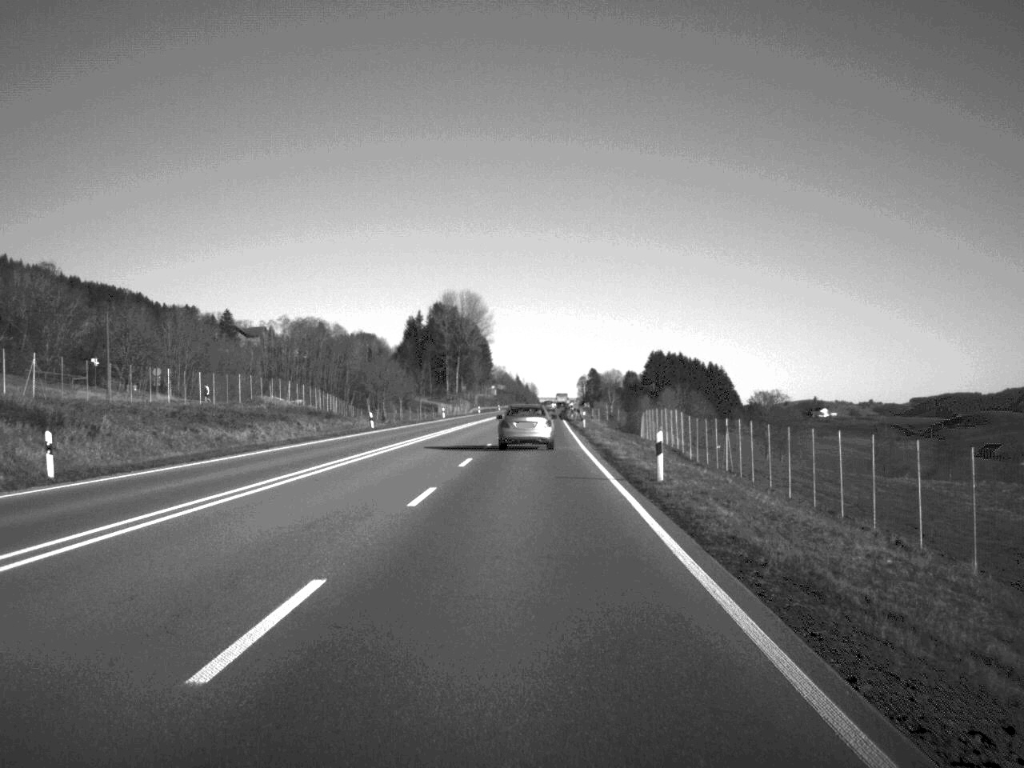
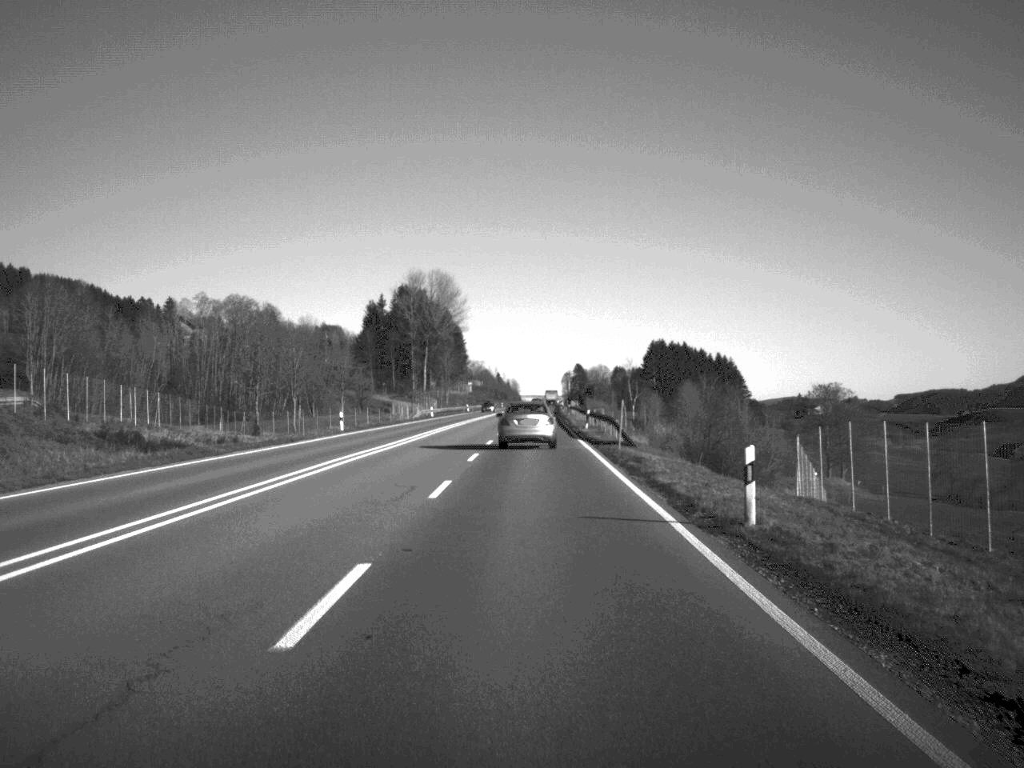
(+0.4, +58.6) m; +1°
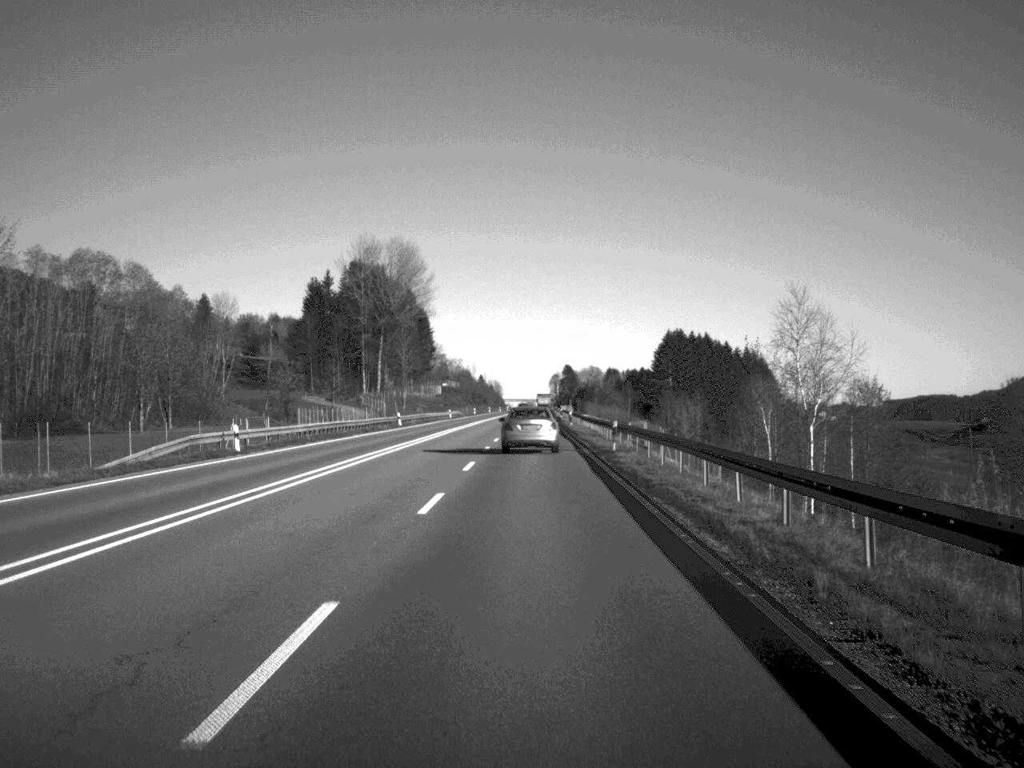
(+0.4, +73.8) m; +1°
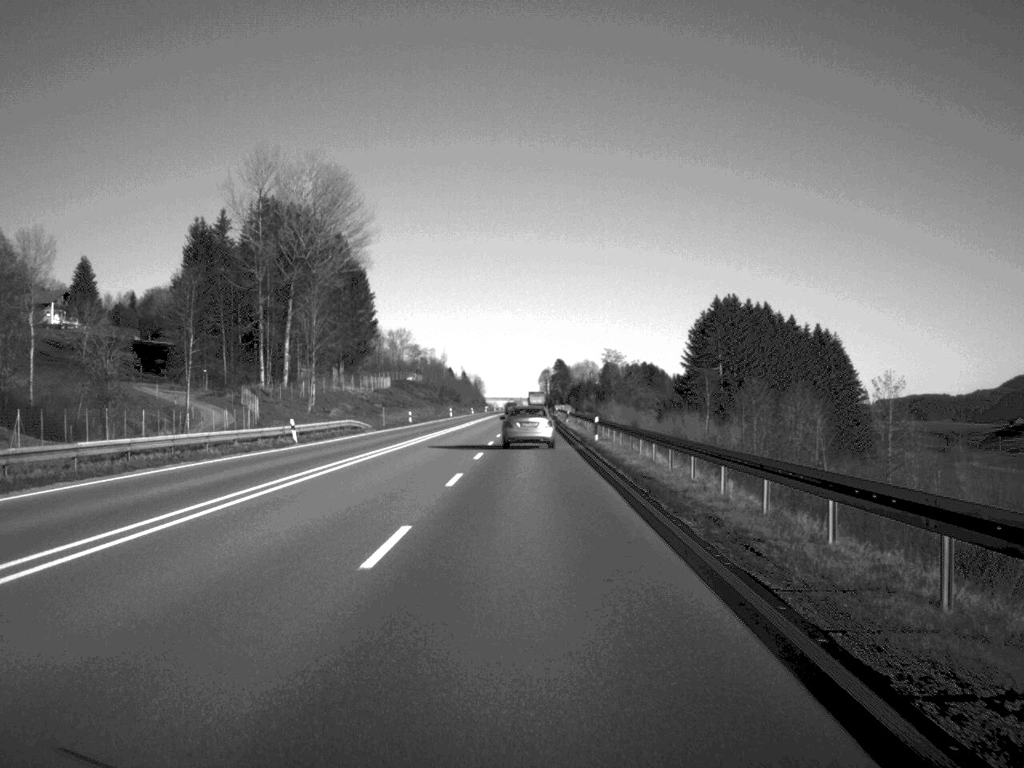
(+0.5, +89.8) m; +1°
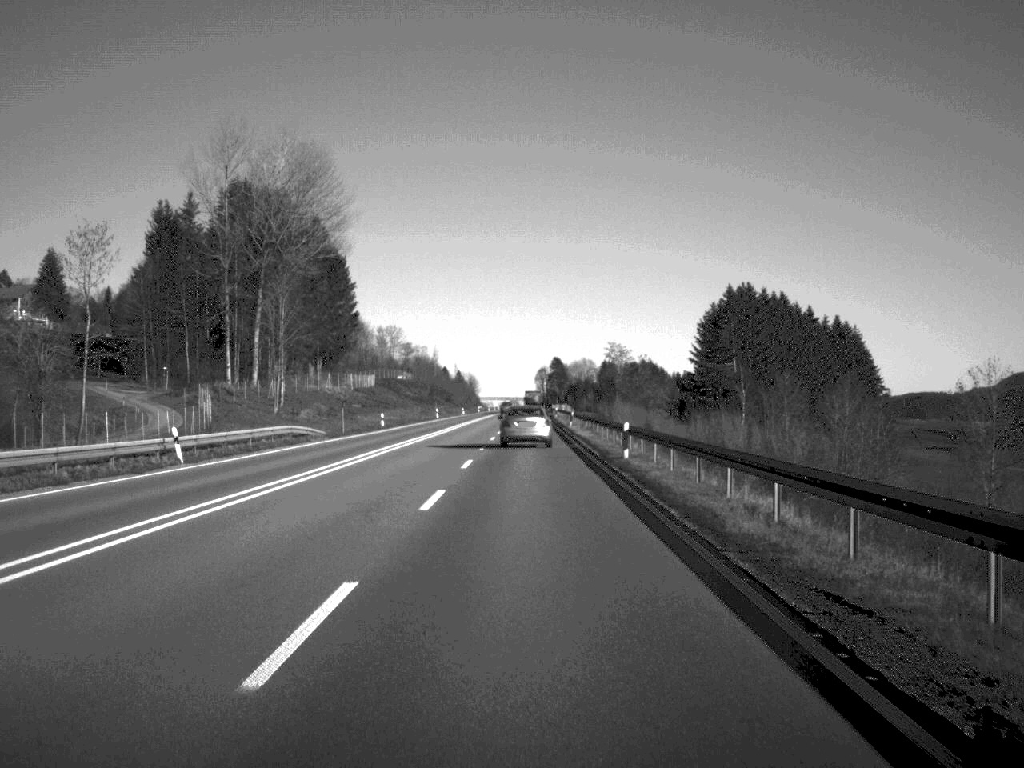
(0.0, +17.1) m; 0°
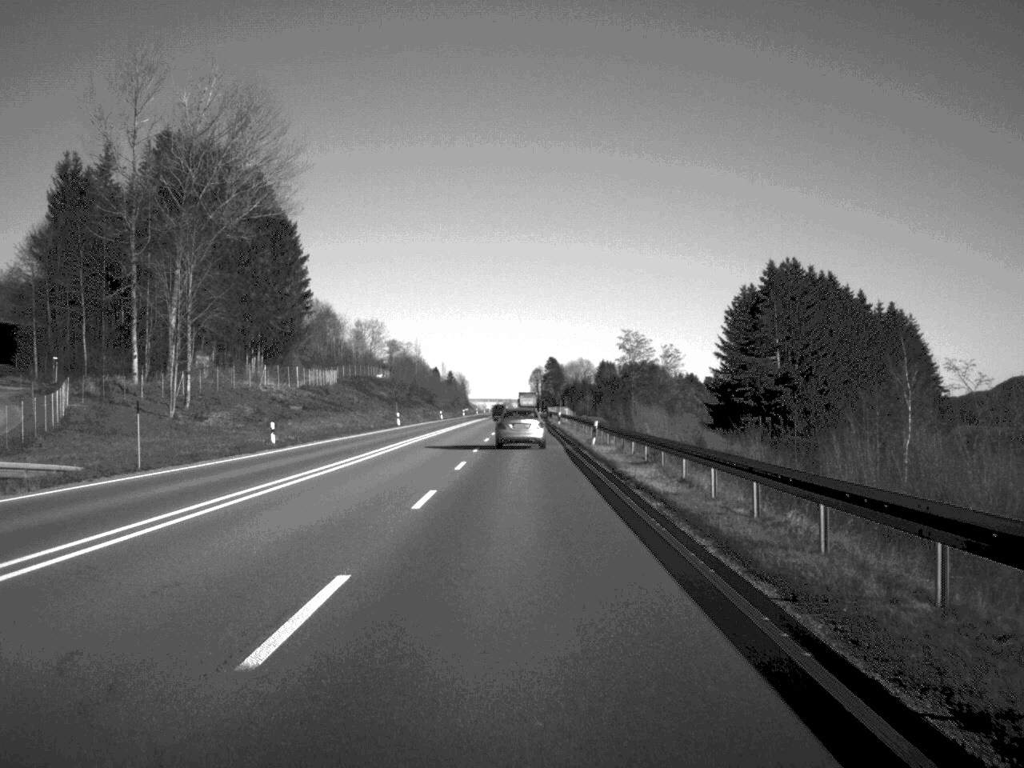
(+0.1, +35.1) m; 0°
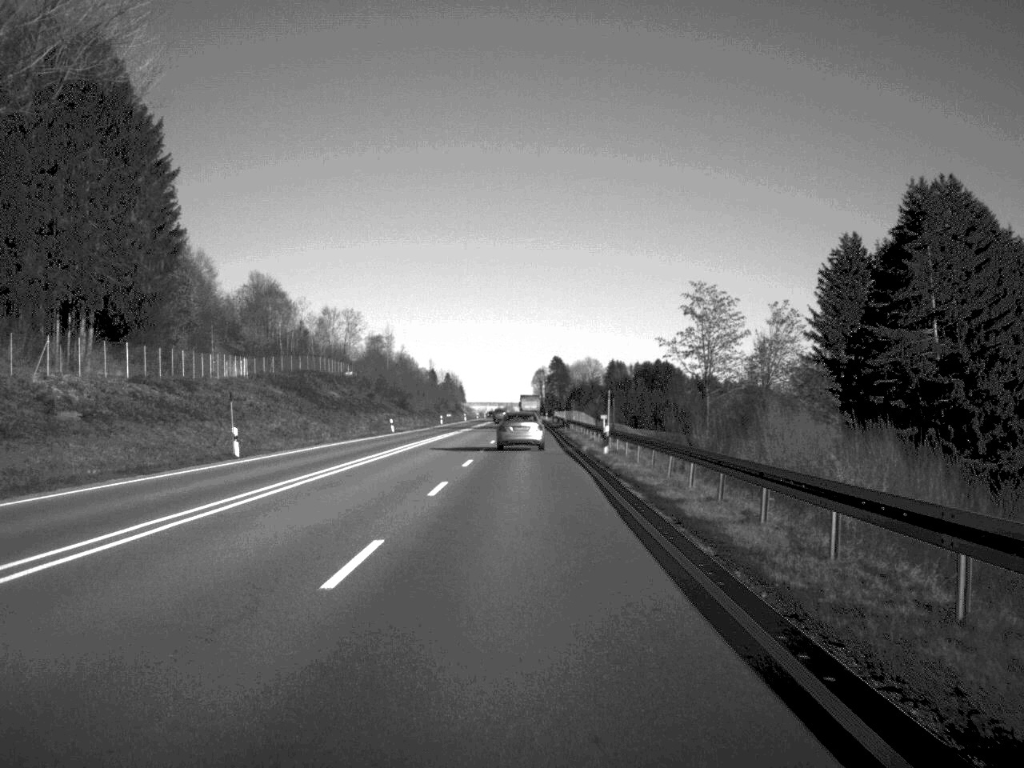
(0.0, +56.5) m; 0°
